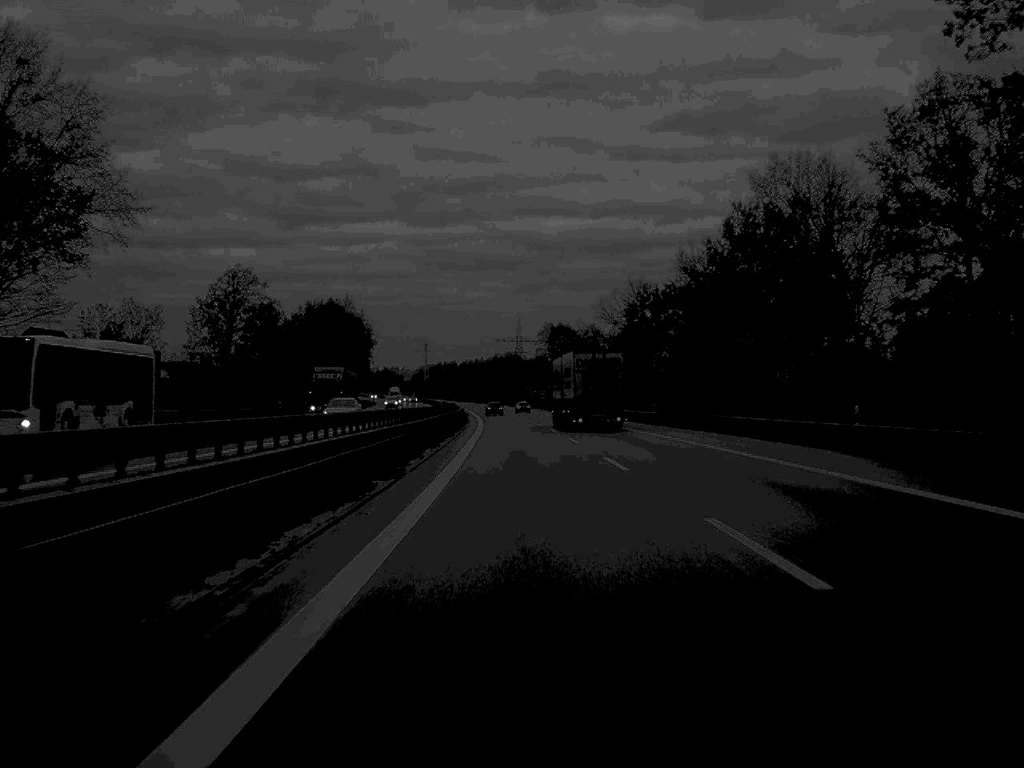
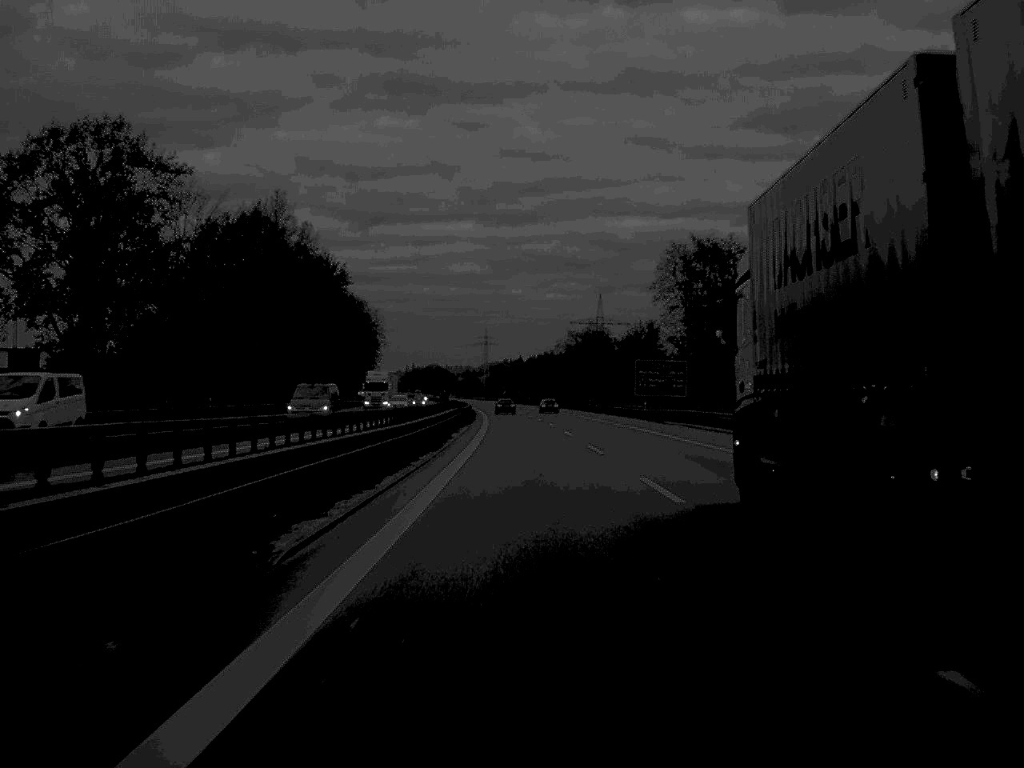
(-3.7, +134.5) m; -3°
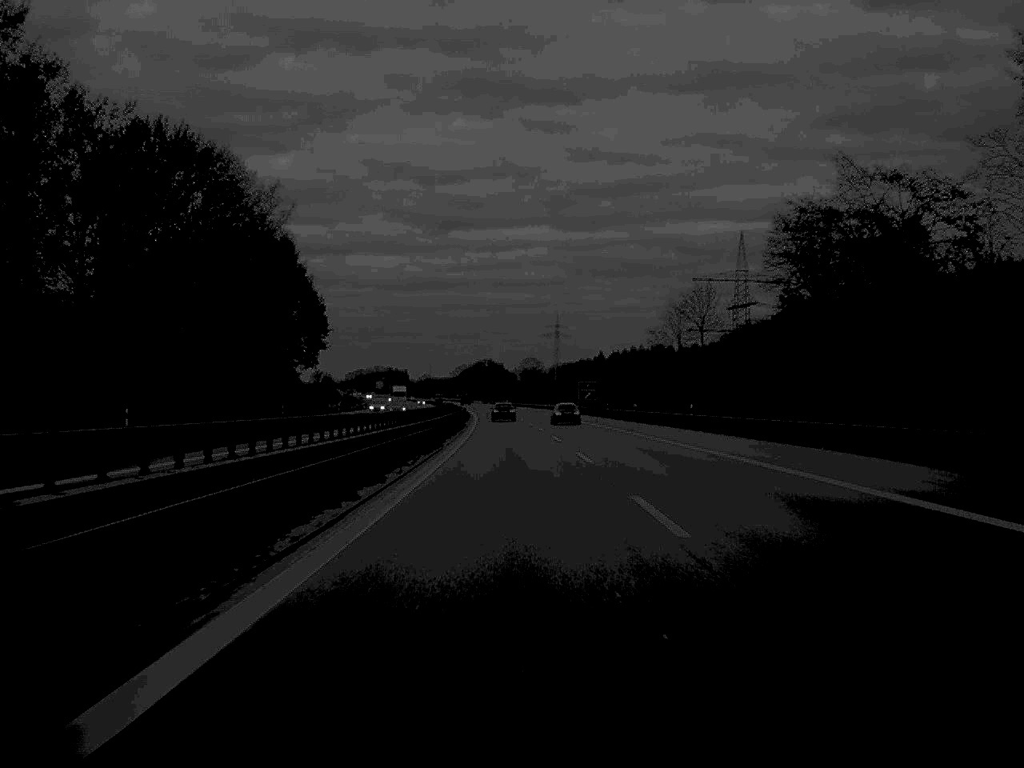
(-4.5, +165.9) m; -3°
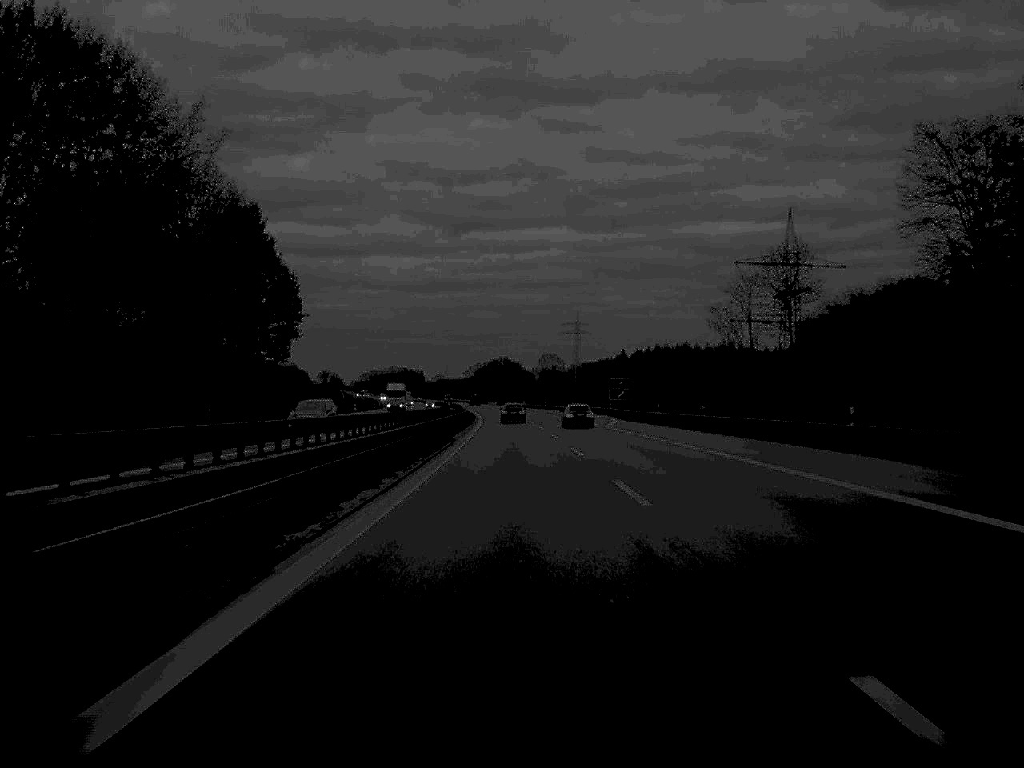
(-0.2, +31.7) m; -1°
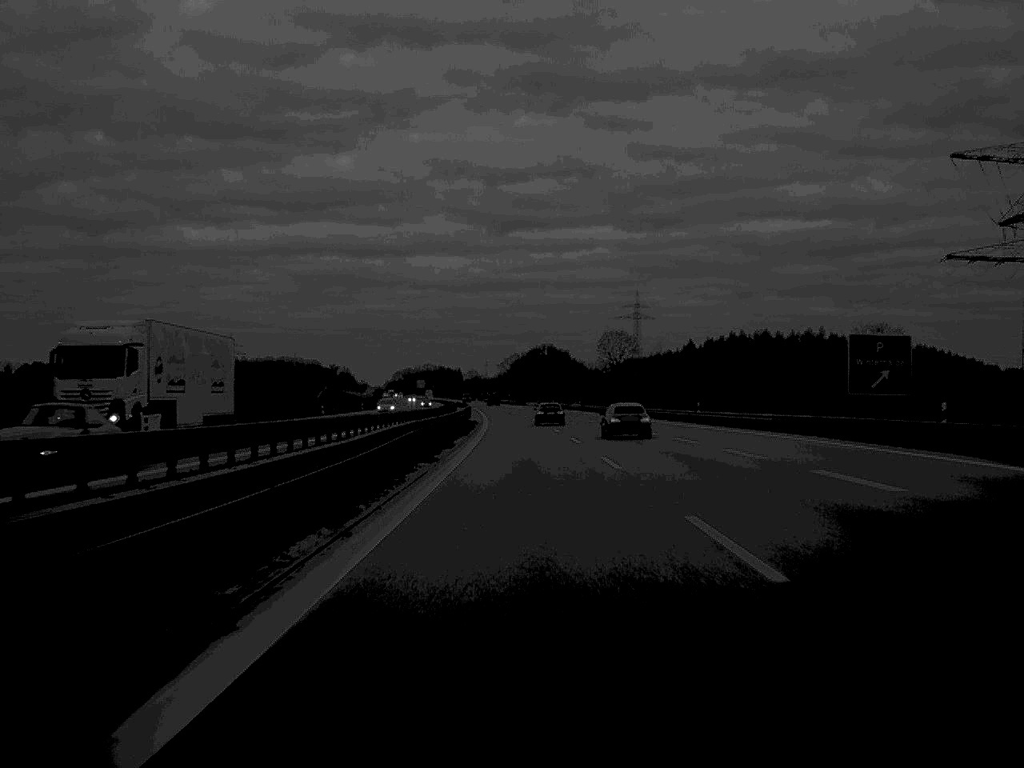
(-1.8, +97.9) m; -2°
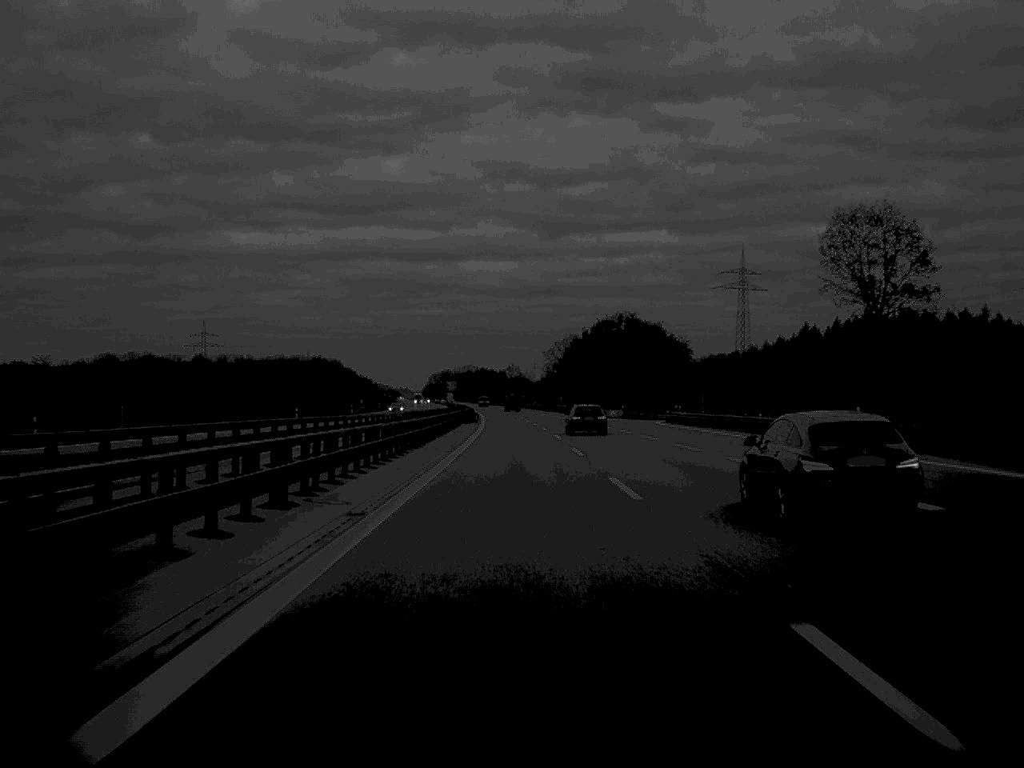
(-2.5, +133.4) m; -2°
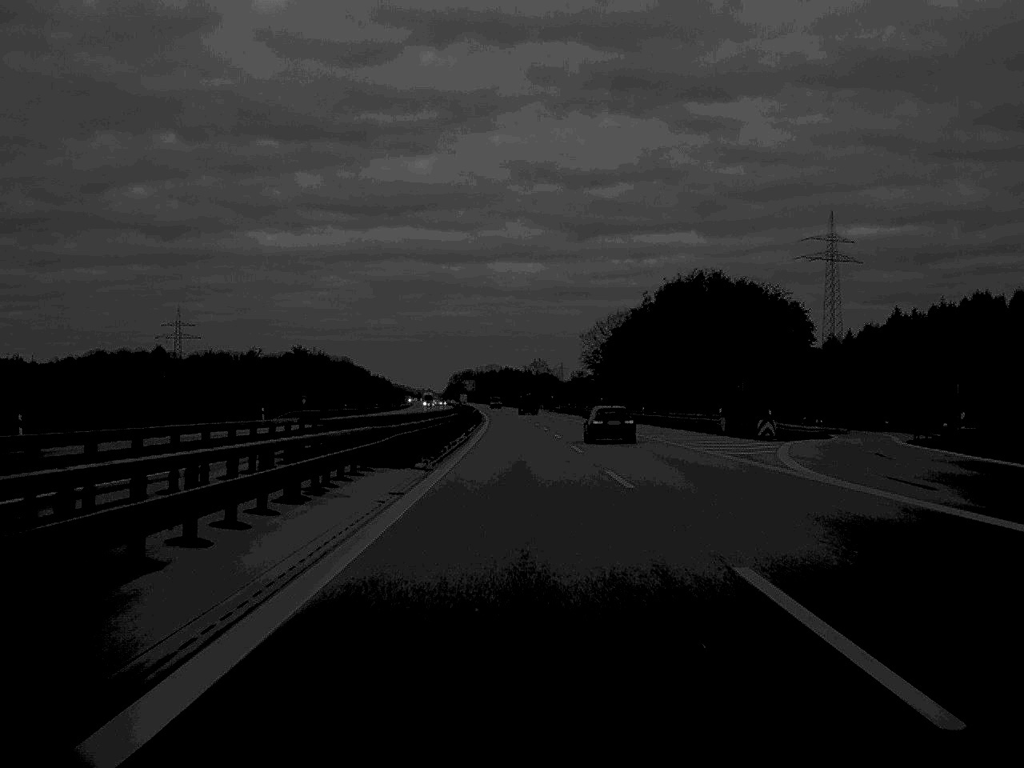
(-0.8, +68.9) m; -1°
